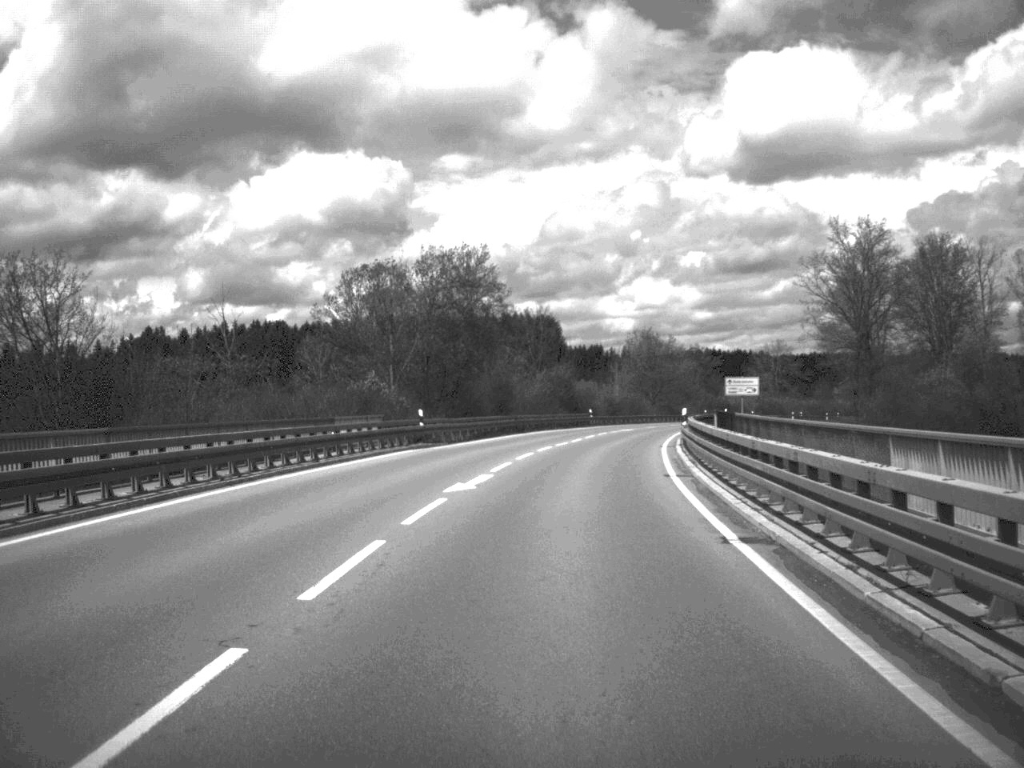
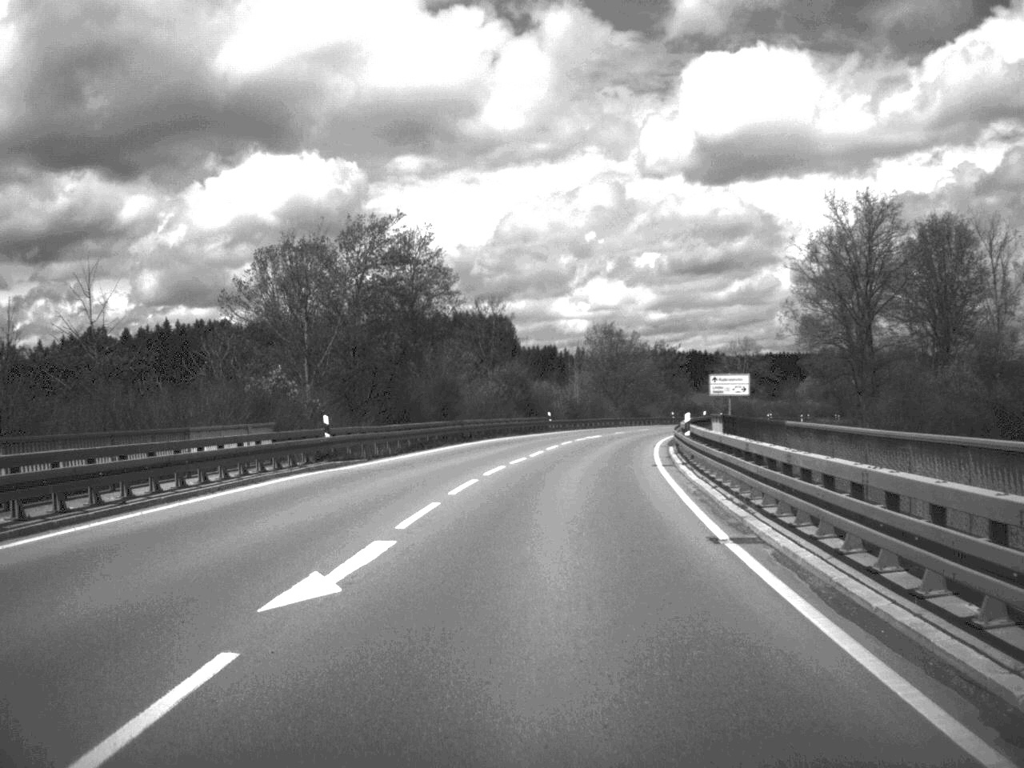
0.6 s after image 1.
(+0.2, +11.8) m; +2°
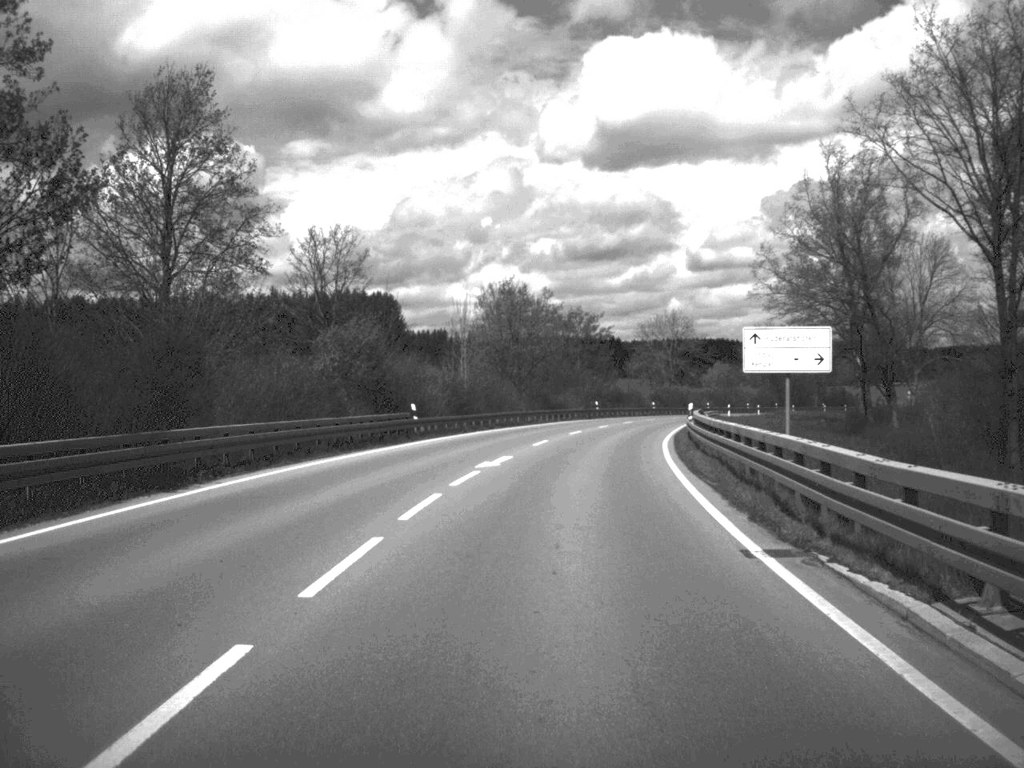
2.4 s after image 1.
(+1.5, +35.1) m; +5°
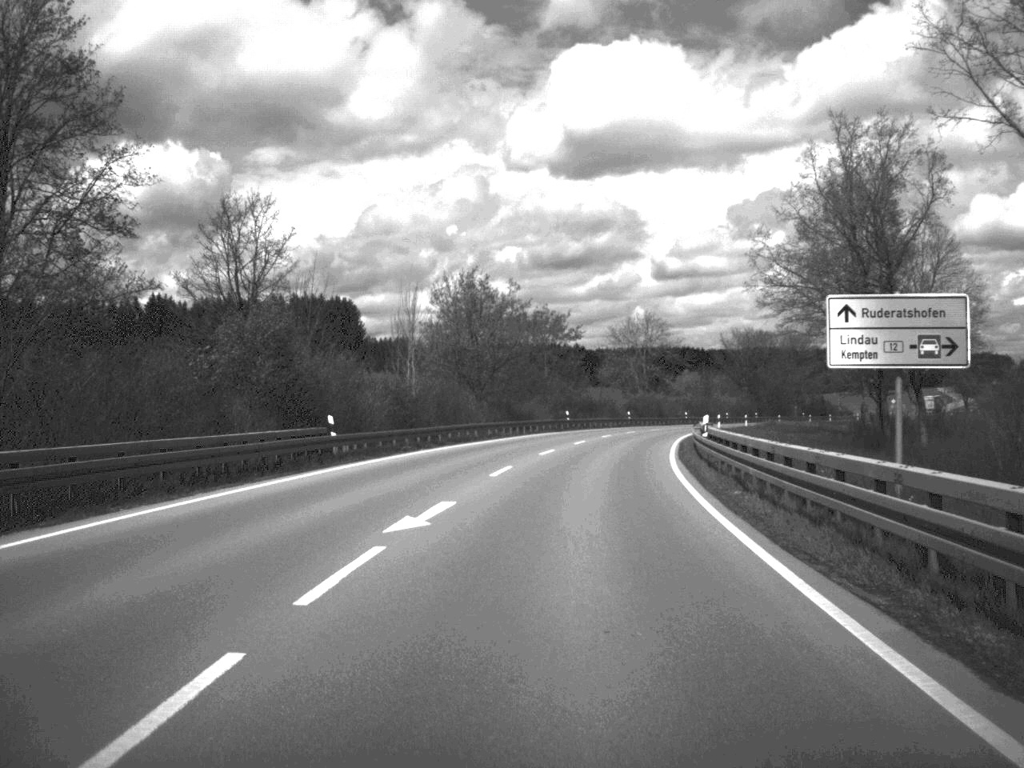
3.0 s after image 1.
(+0.2, +11.9) m; +2°
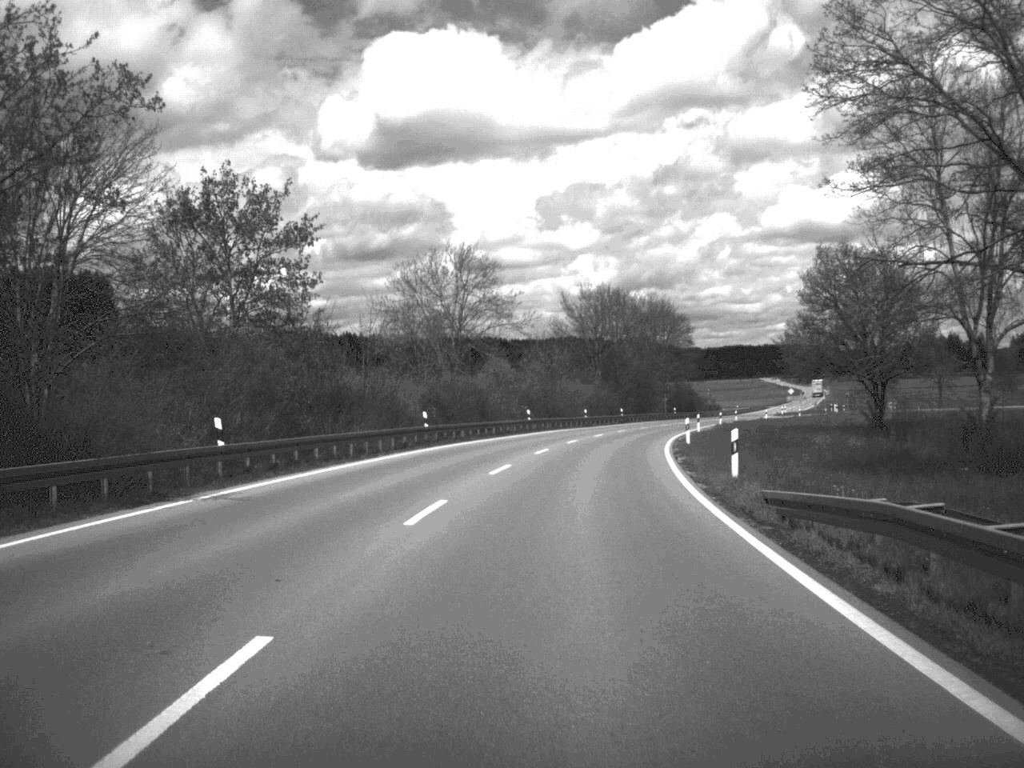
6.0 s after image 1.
(+4.5, +58.2) m; +9°
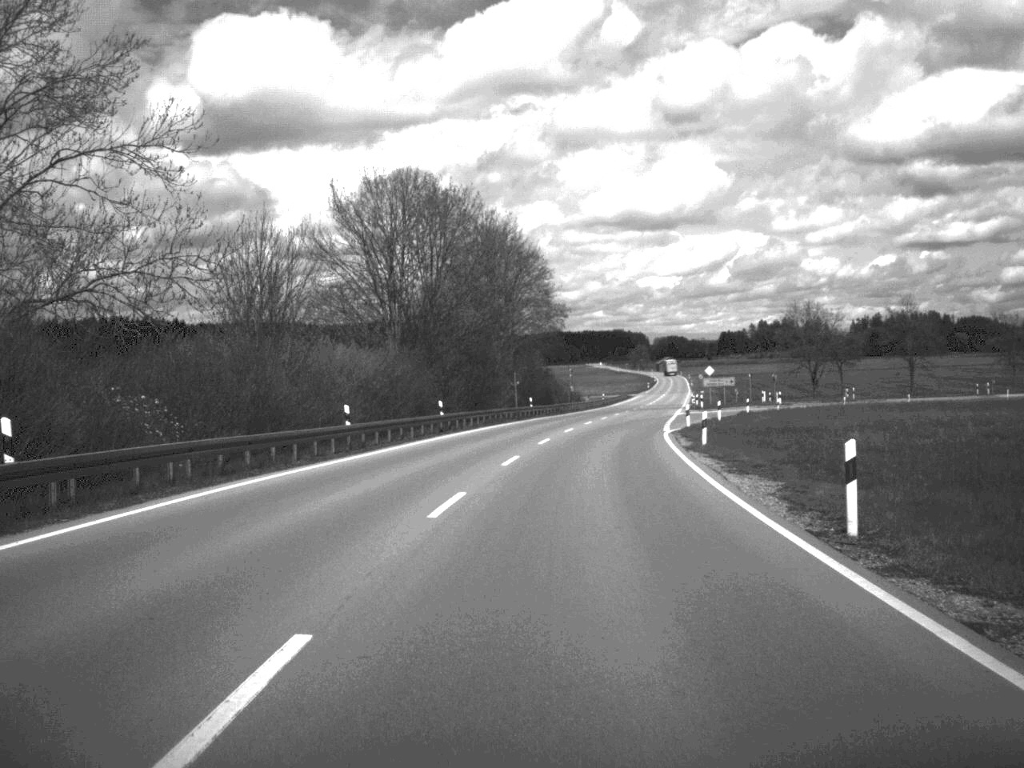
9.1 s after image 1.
(+4.0, +58.7) m; +8°
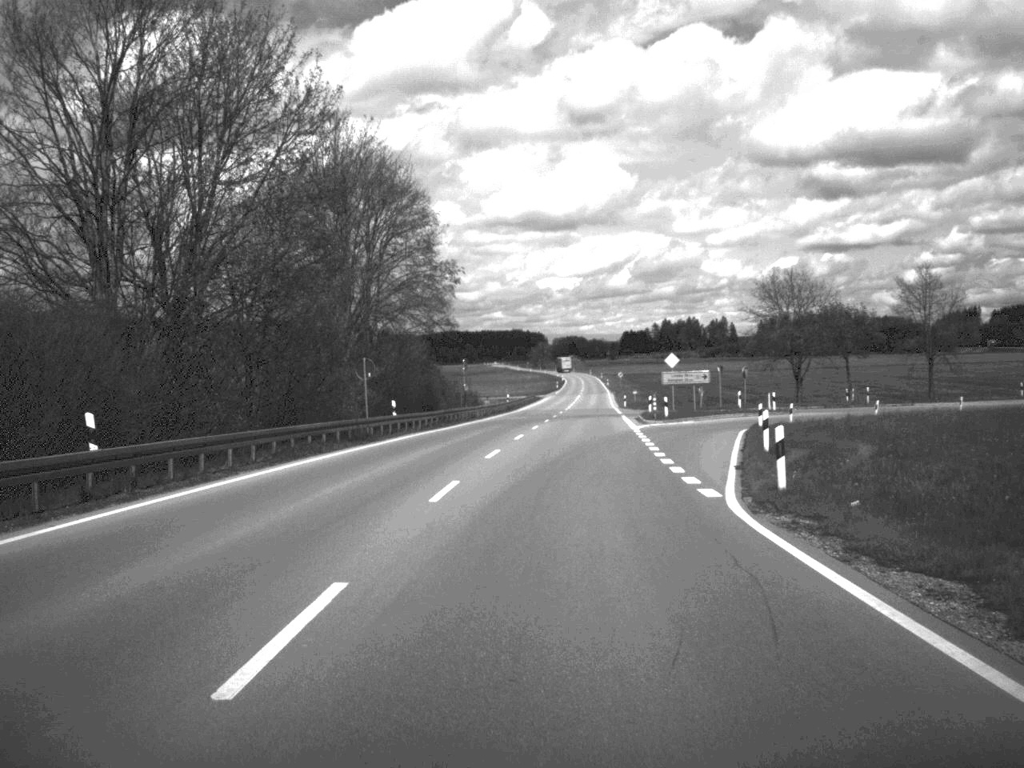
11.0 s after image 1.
(+1.3, +33.2) m; +4°
